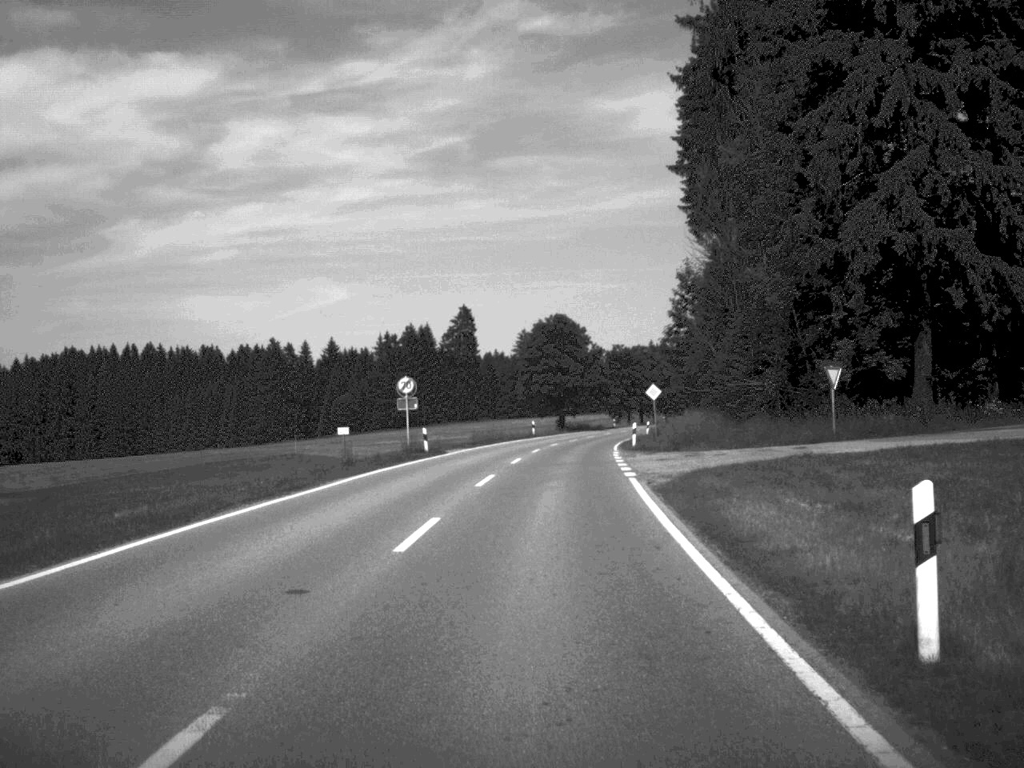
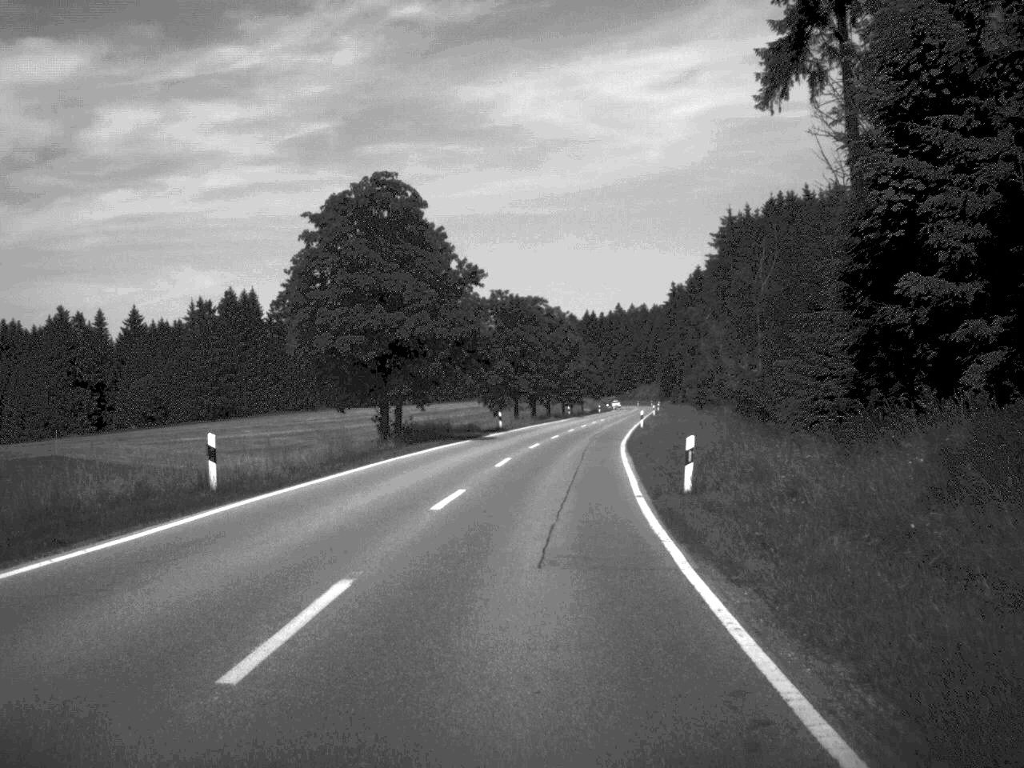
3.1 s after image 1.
(+3.2, +65.1) m; +6°
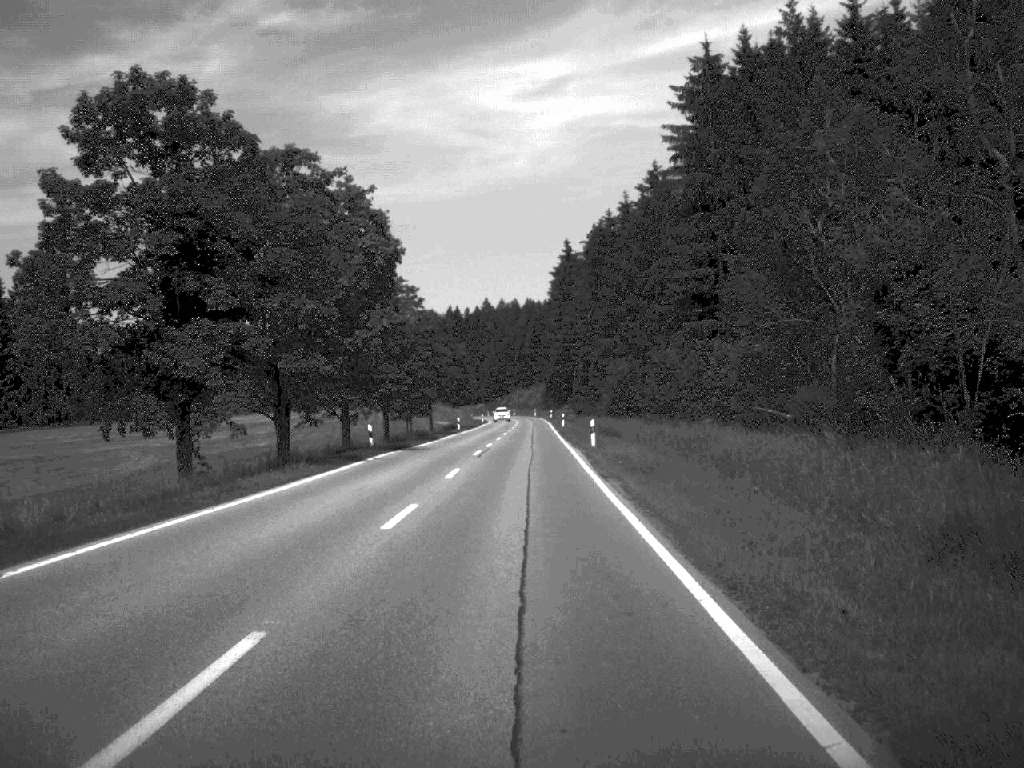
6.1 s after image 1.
(+4.5, +72.4) m; +6°
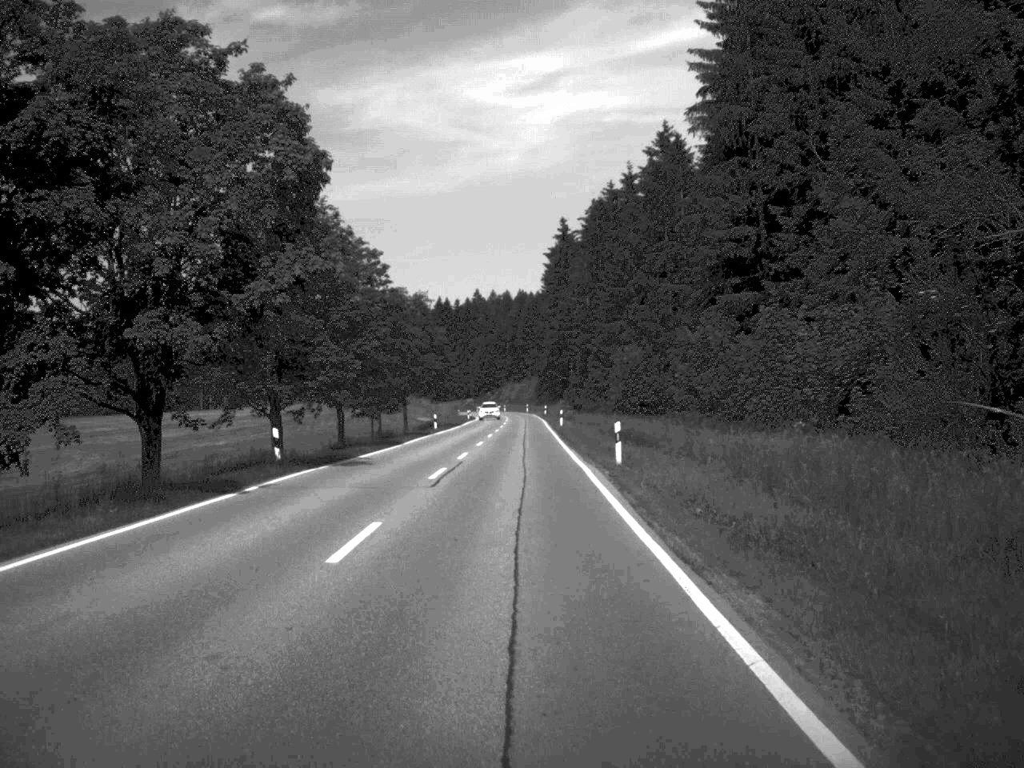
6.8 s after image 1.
(+0.1, +15.8) m; 0°
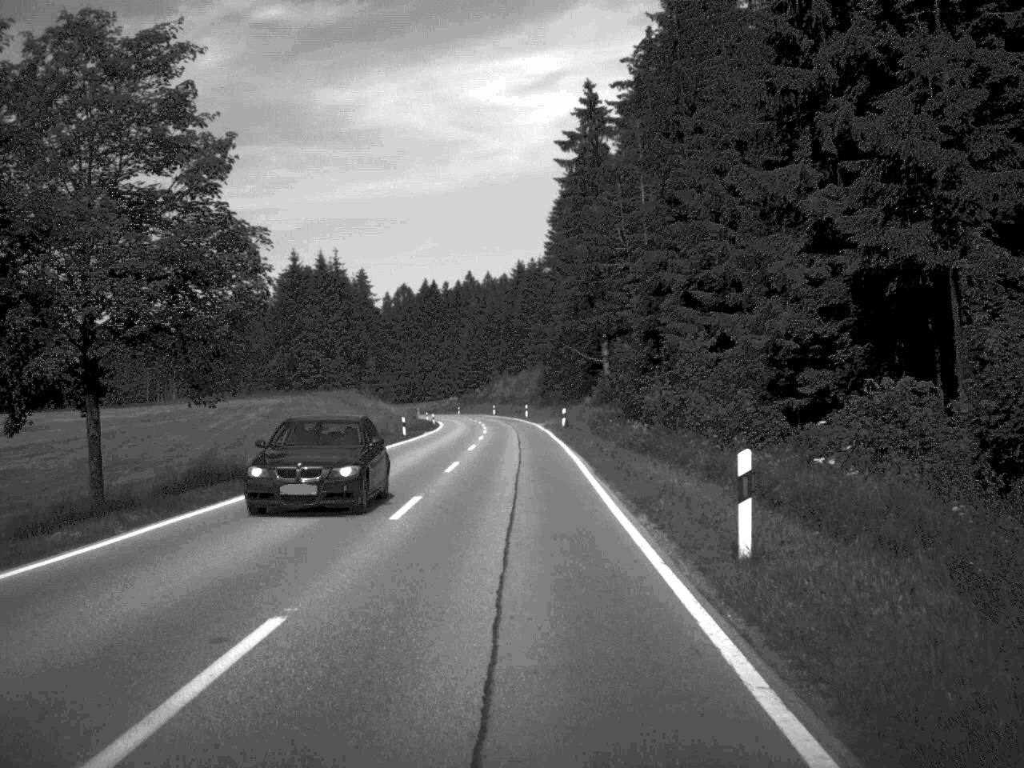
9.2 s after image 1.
(+0.1, +65.8) m; 0°
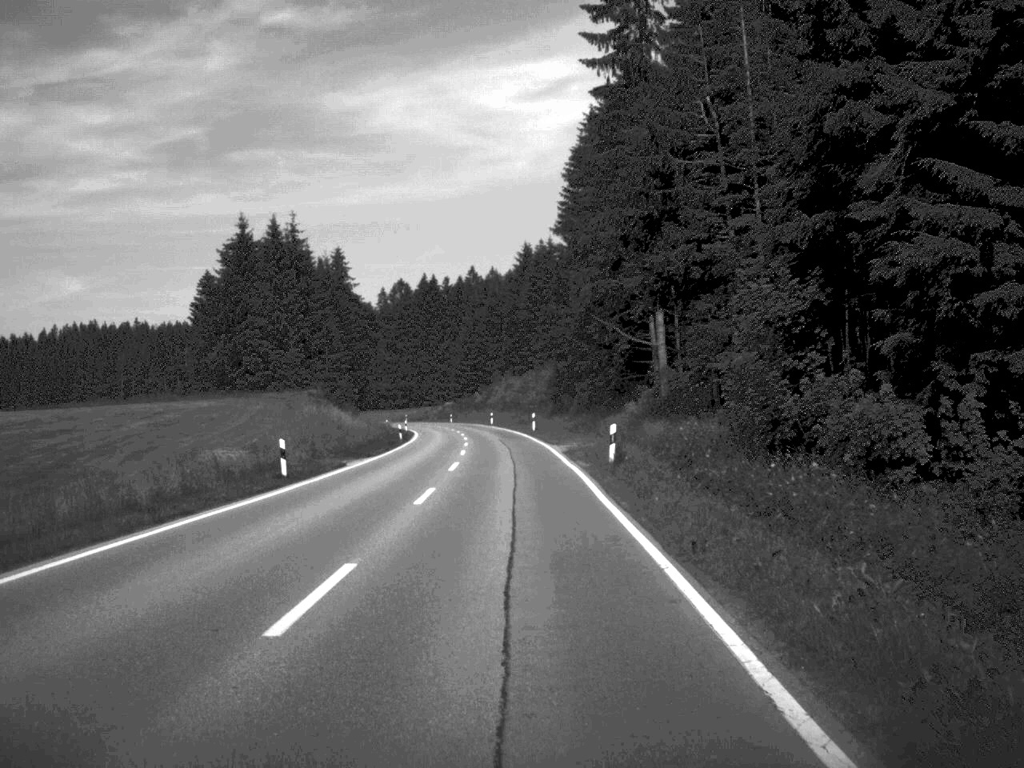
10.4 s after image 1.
(-0.1, +31.7) m; 0°
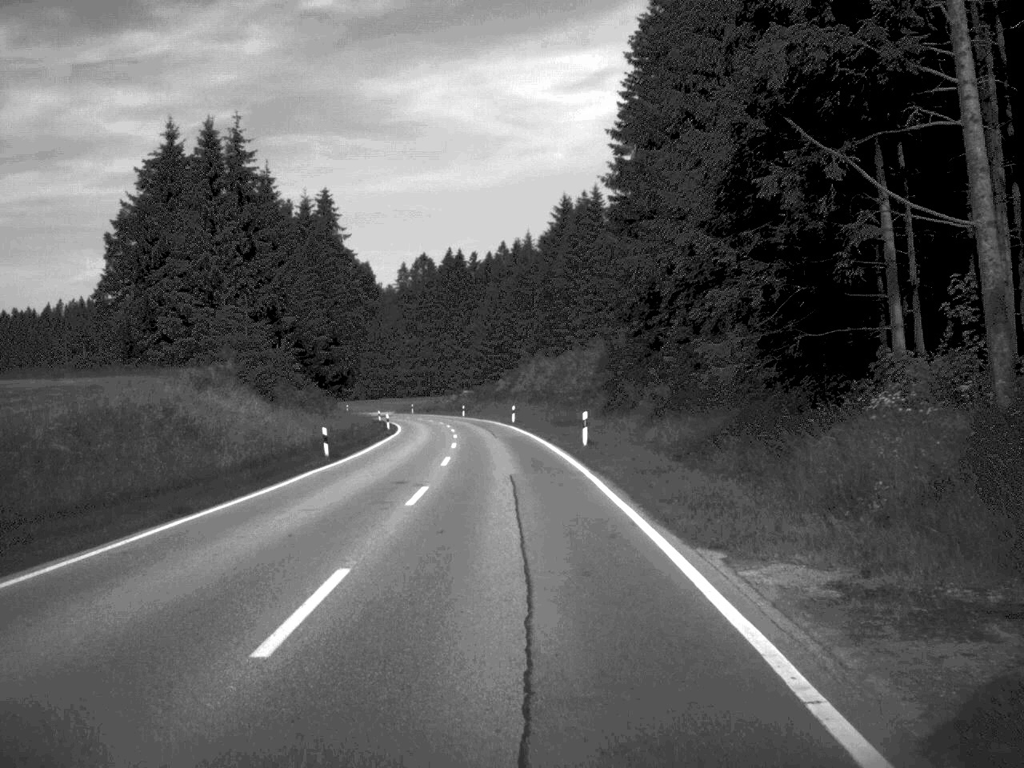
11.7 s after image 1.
(-0.4, +35.7) m; -2°
